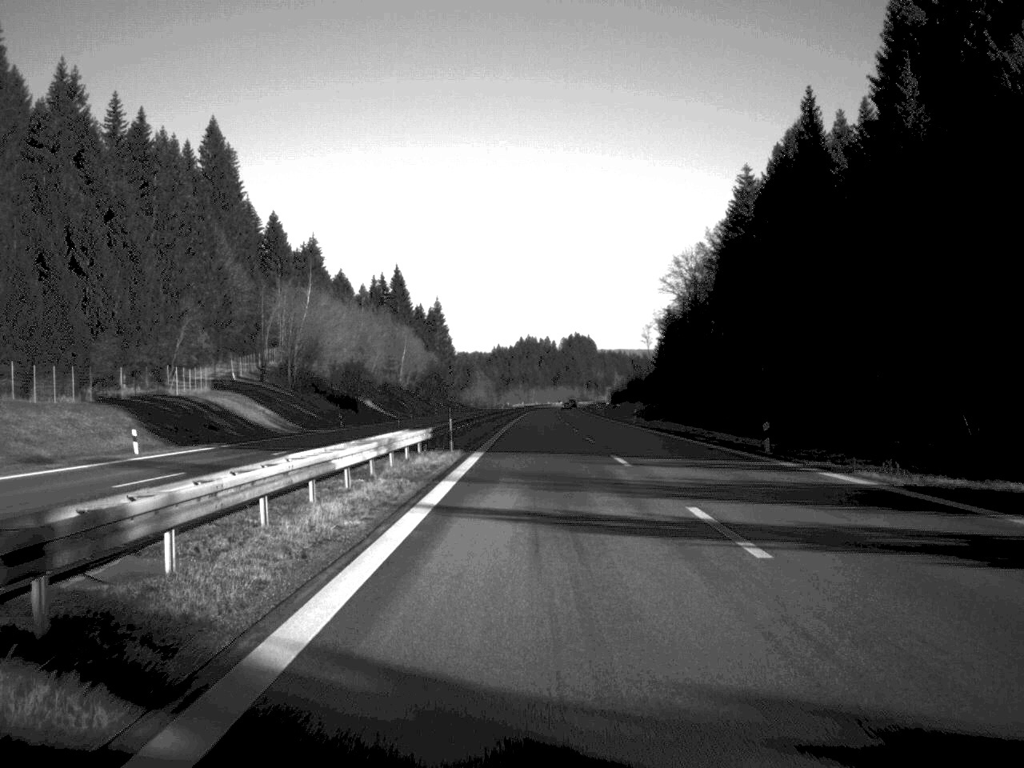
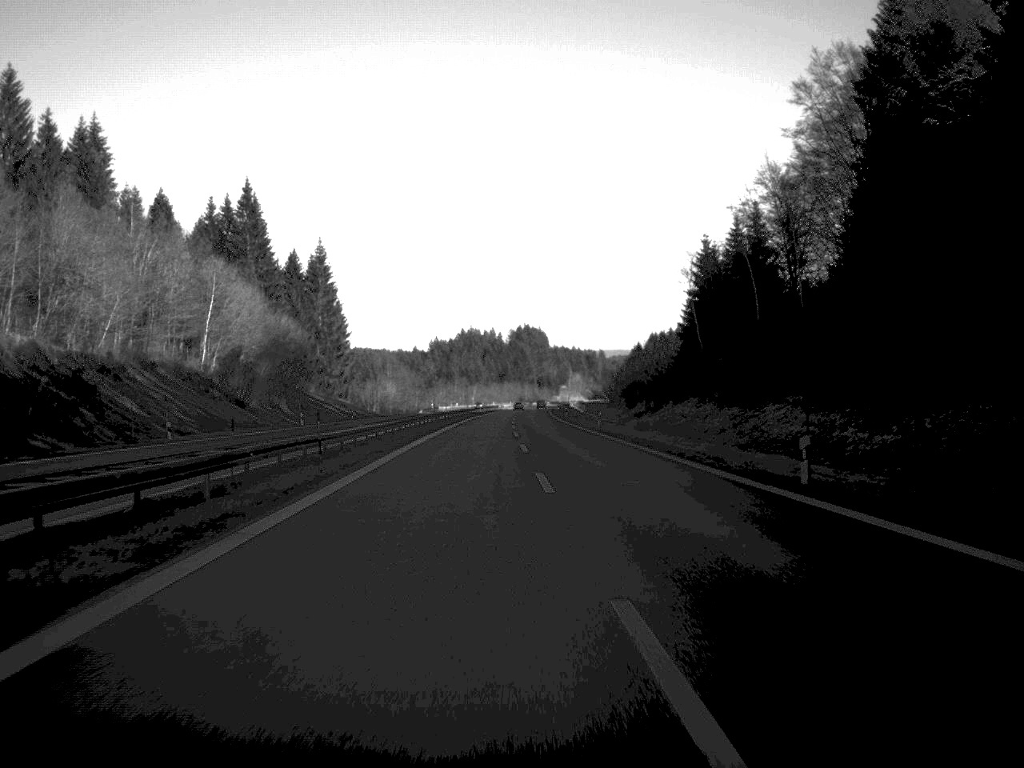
(+2.3, +114.8) m; +2°
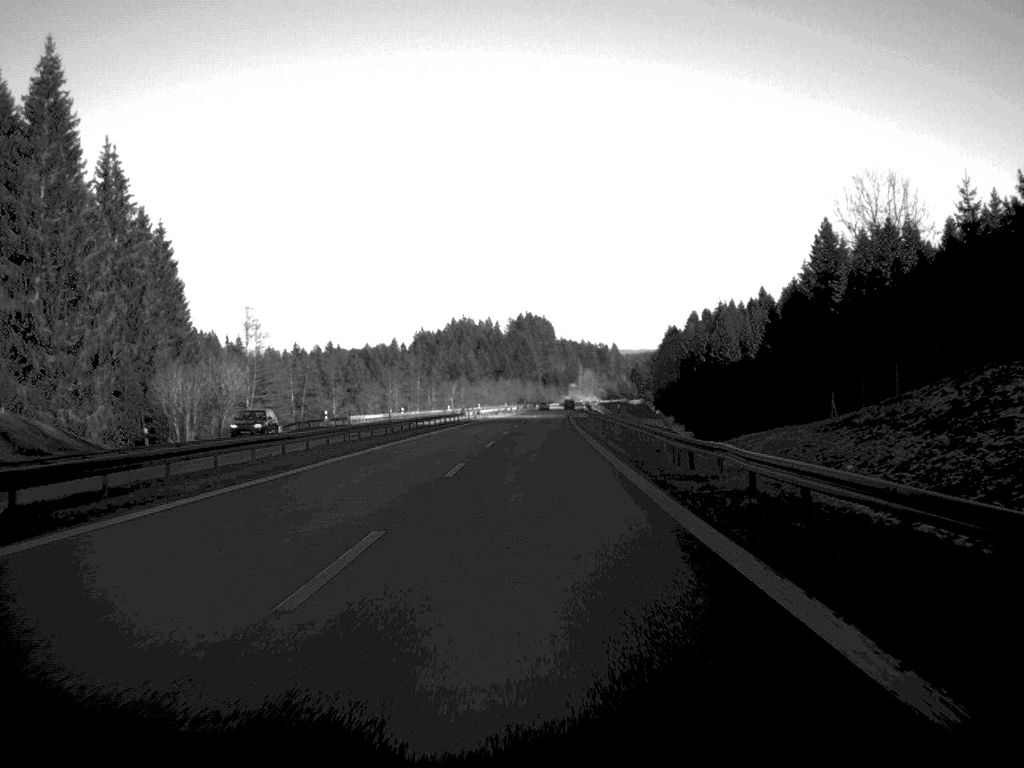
(+0.6, +118.2) m; 0°
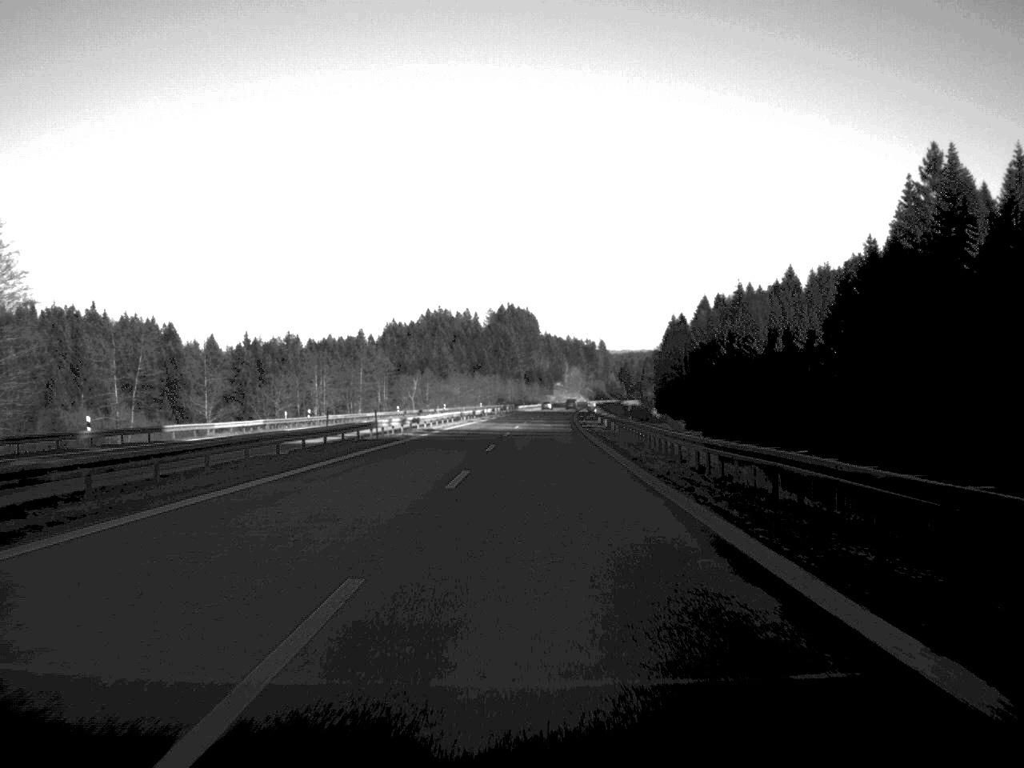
(+0.4, +57.0) m; +1°
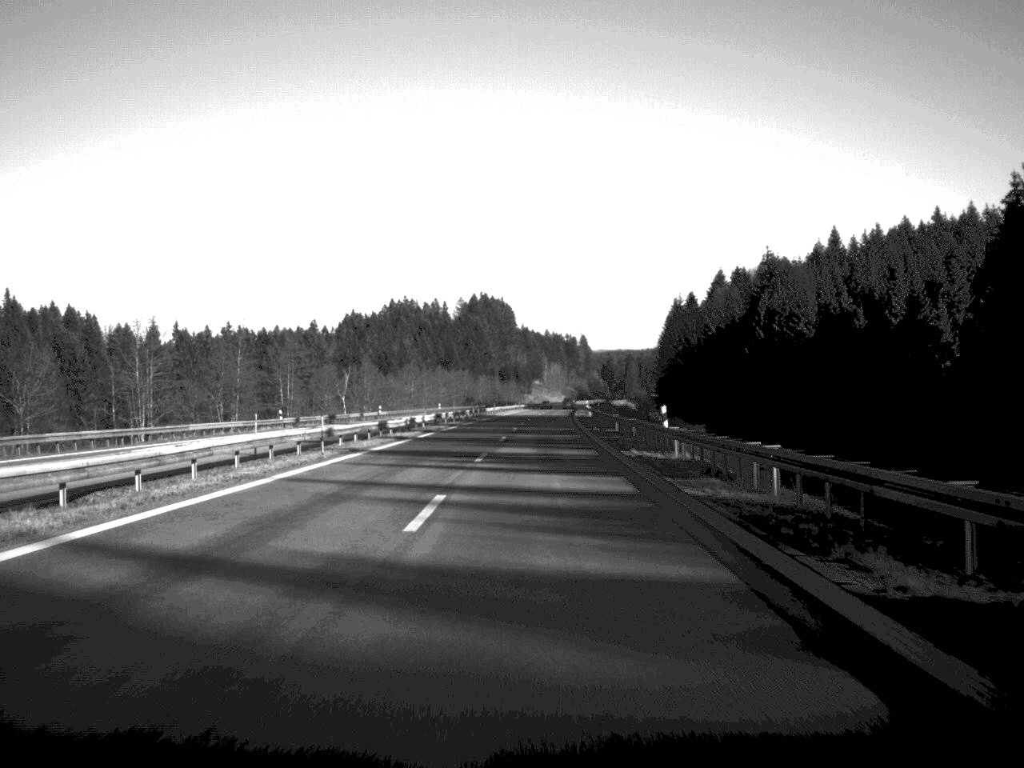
(+0.5, +60.9) m; +1°
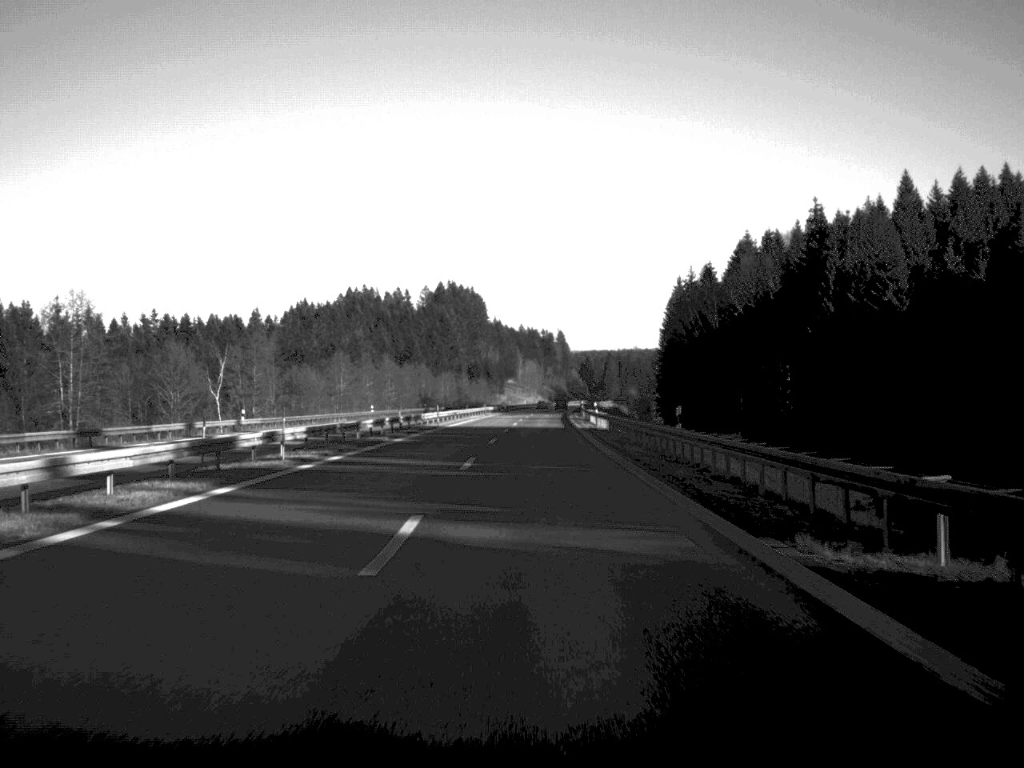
(+0.5, +56.9) m; +1°
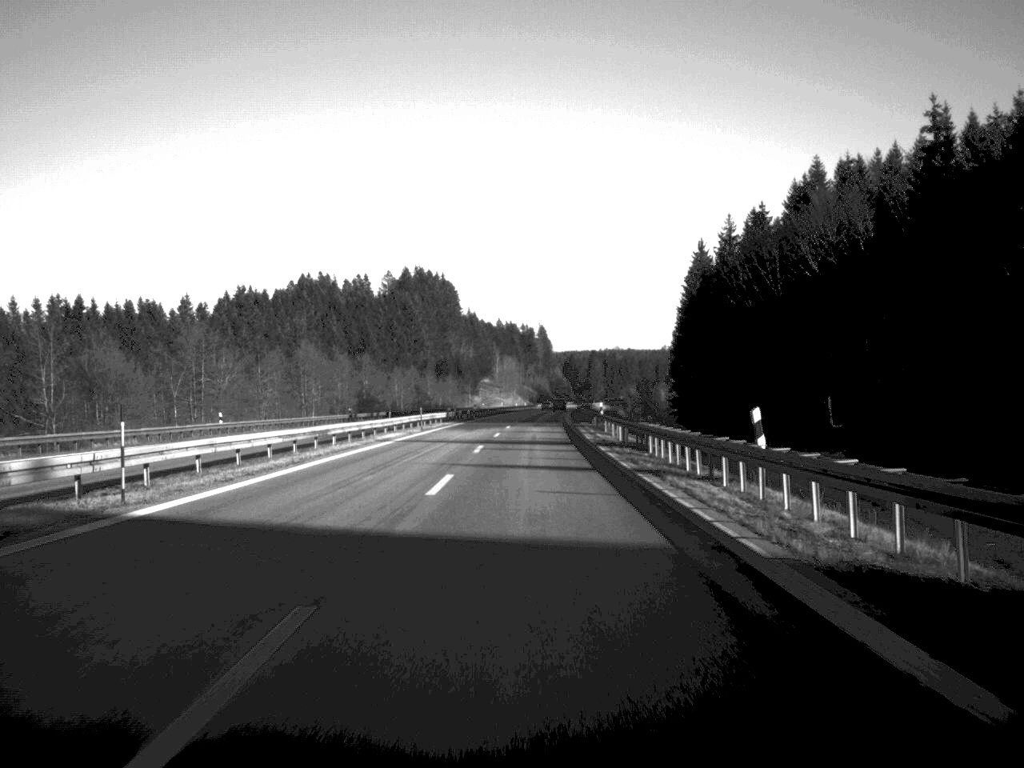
(+0.5, +60.8) m; +1°
